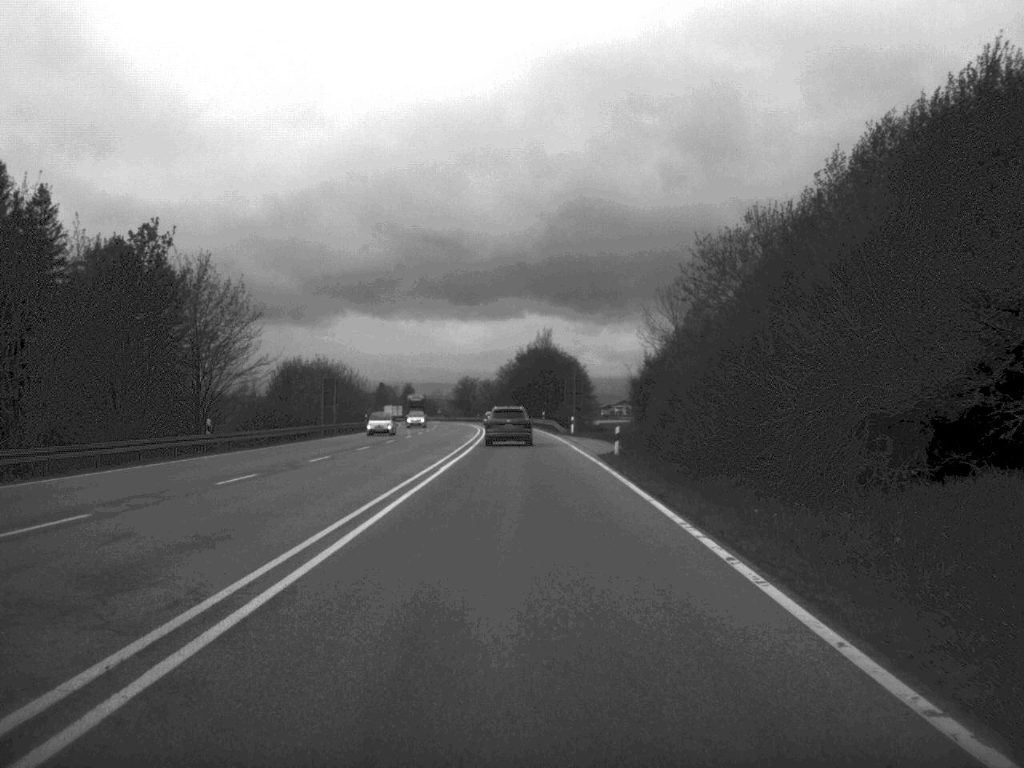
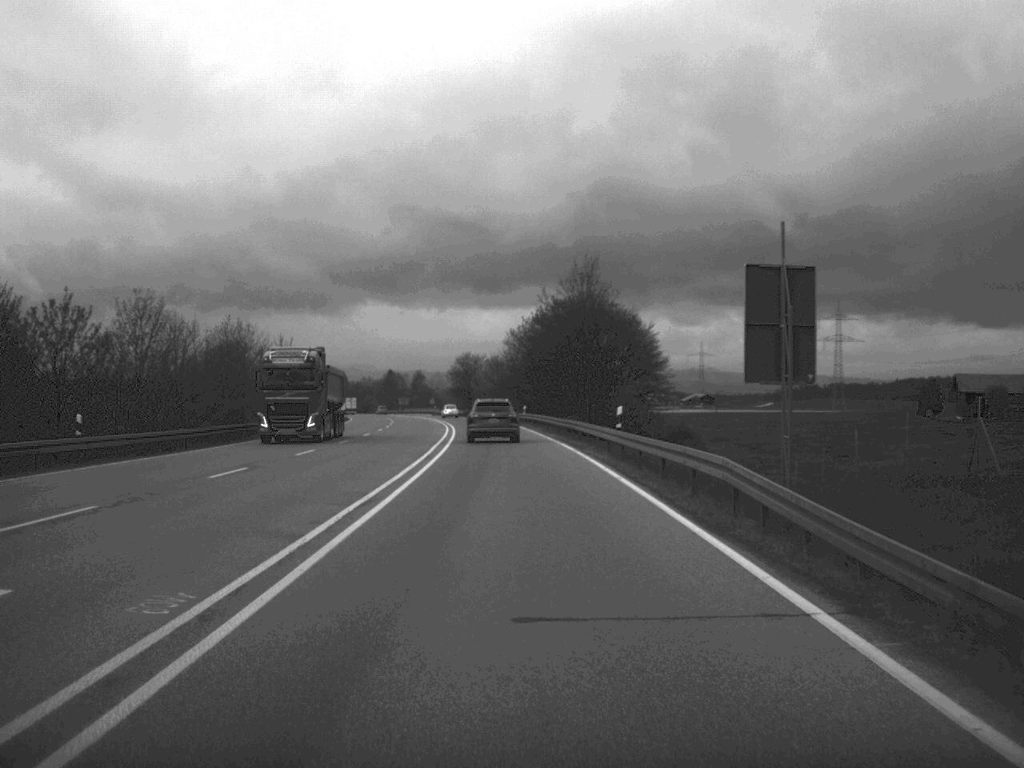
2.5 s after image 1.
(-0.5, +70.6) m; -1°
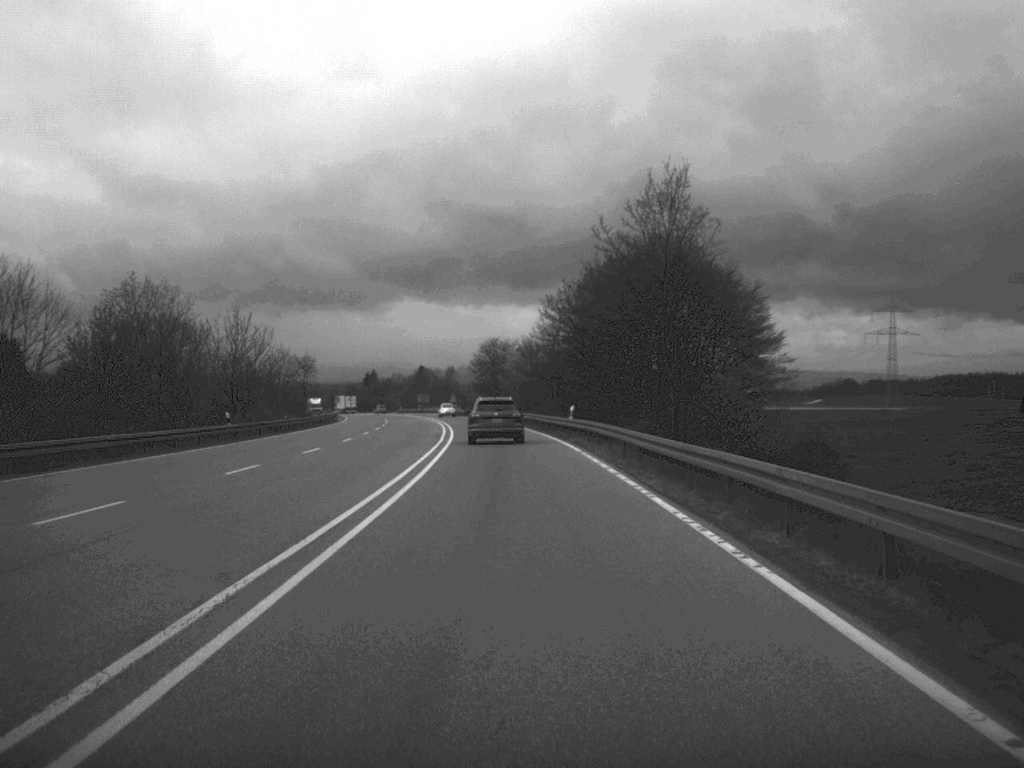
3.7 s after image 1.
(-0.5, +34.3) m; -2°
